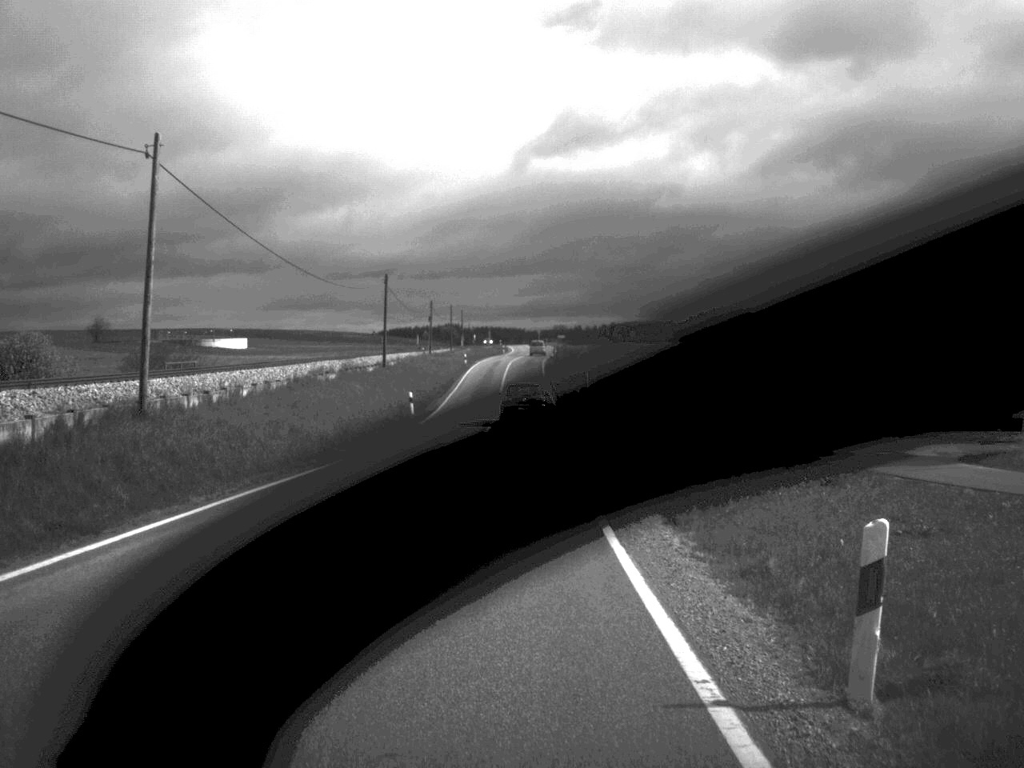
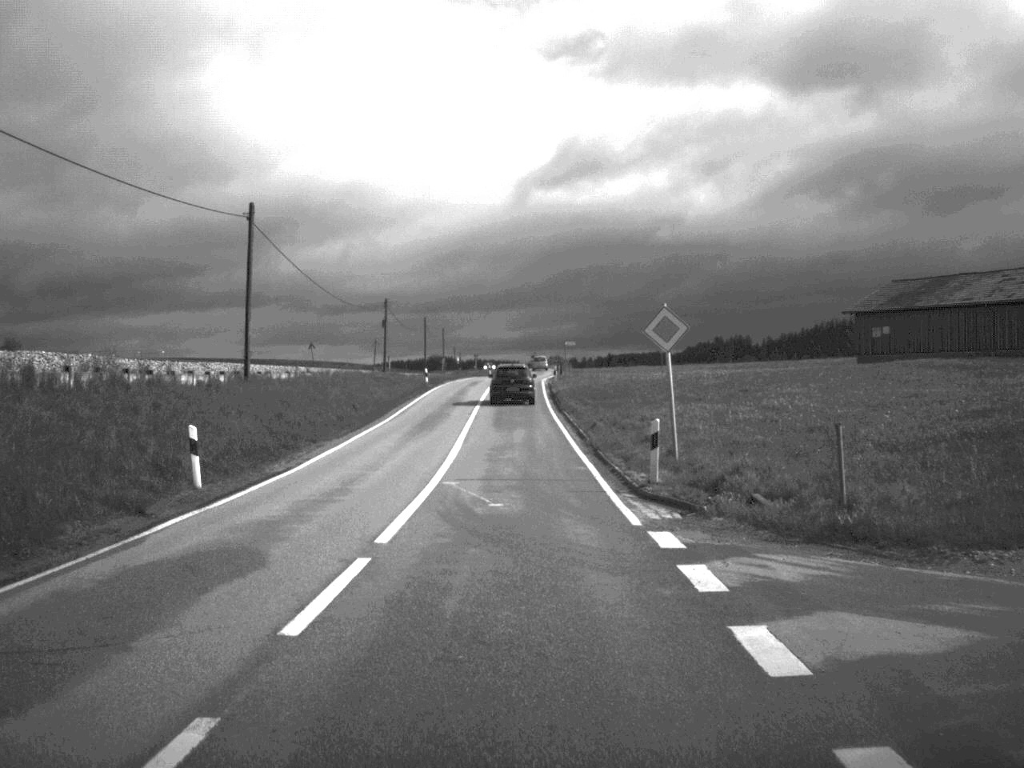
(+0.1, +35.3) m; 0°
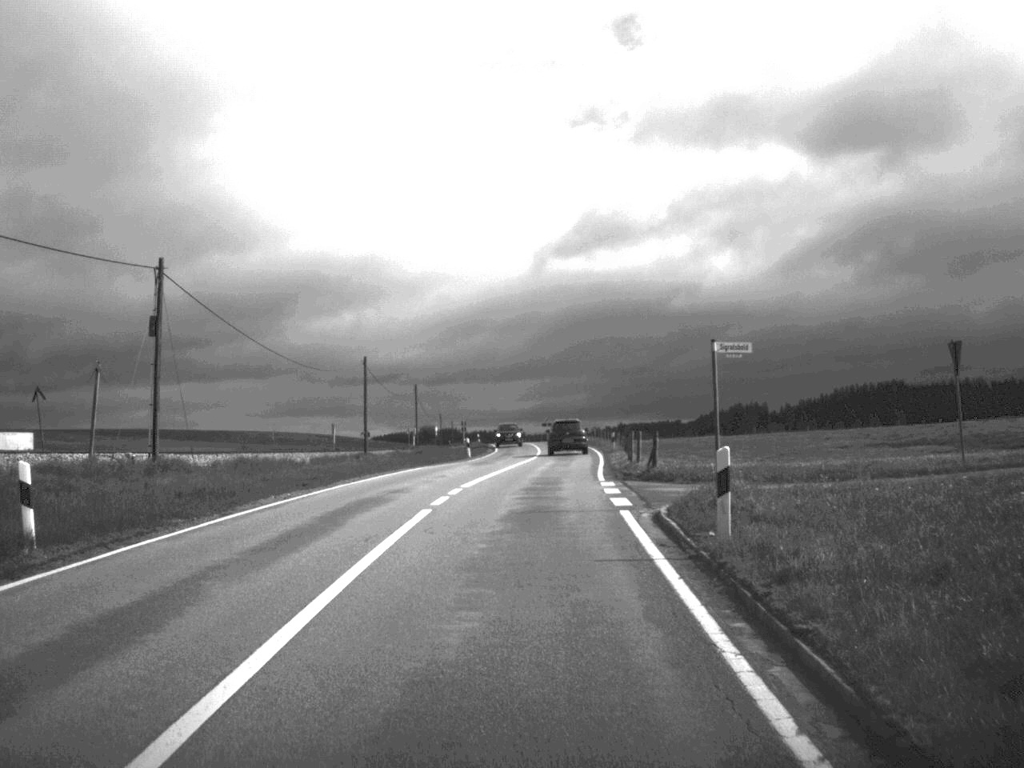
(-0.4, +56.9) m; 0°
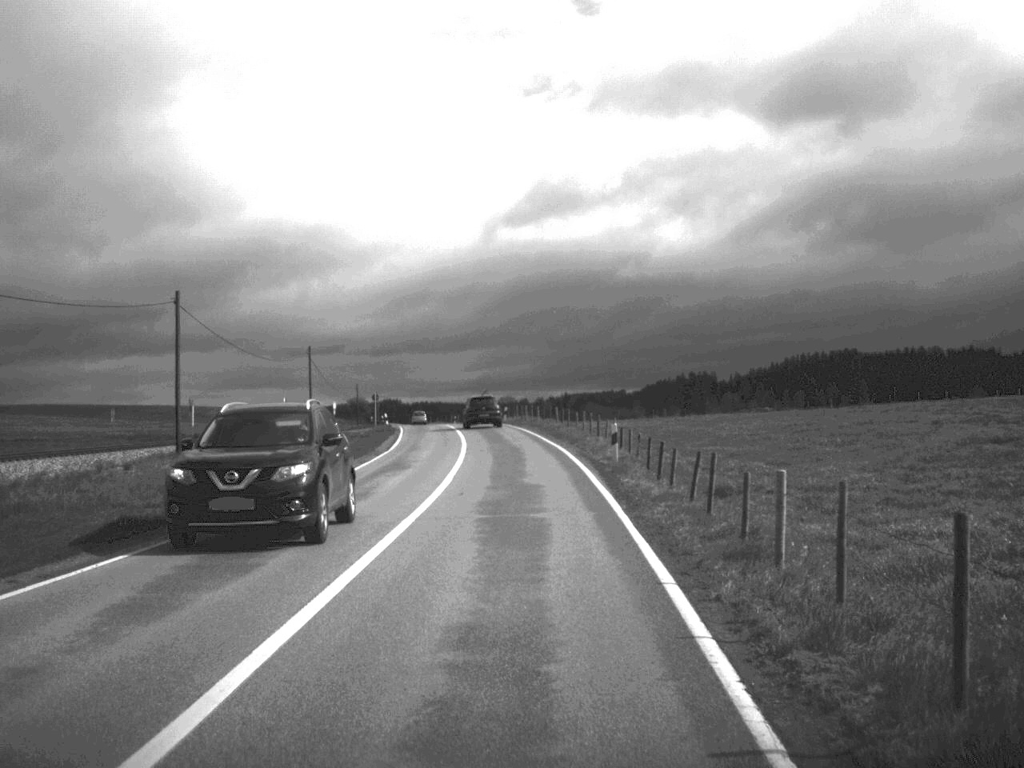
(+0.8, +33.1) m; +2°
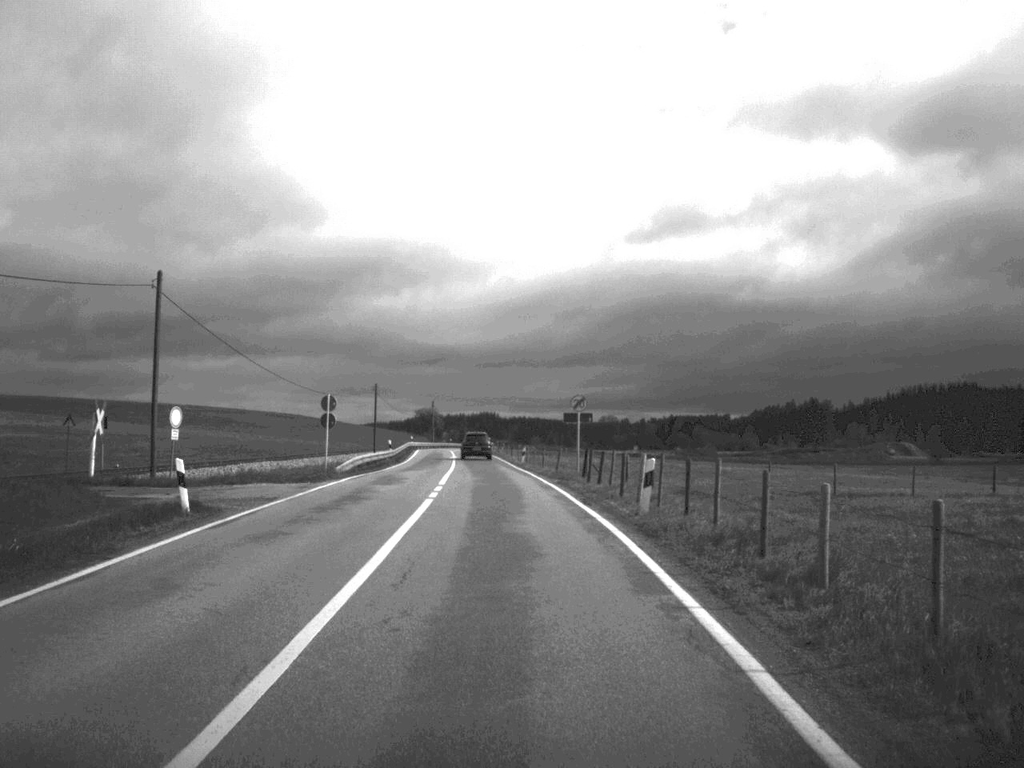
(-1.7, +58.8) m; -5°
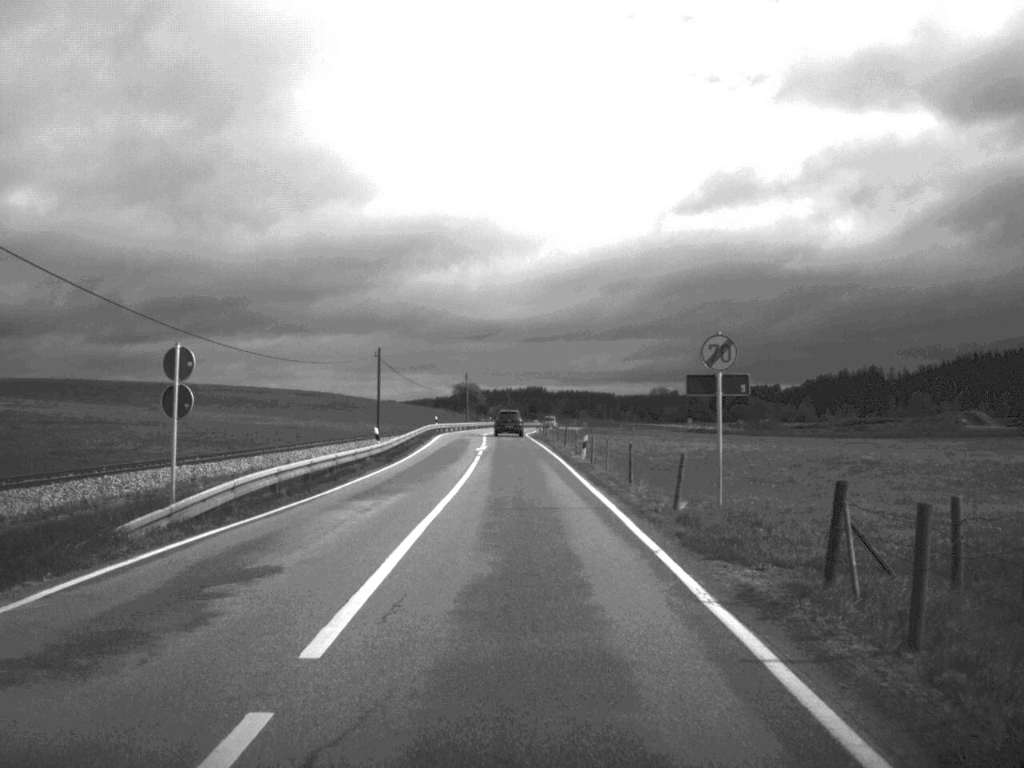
(-0.5, +24.7) m; -2°
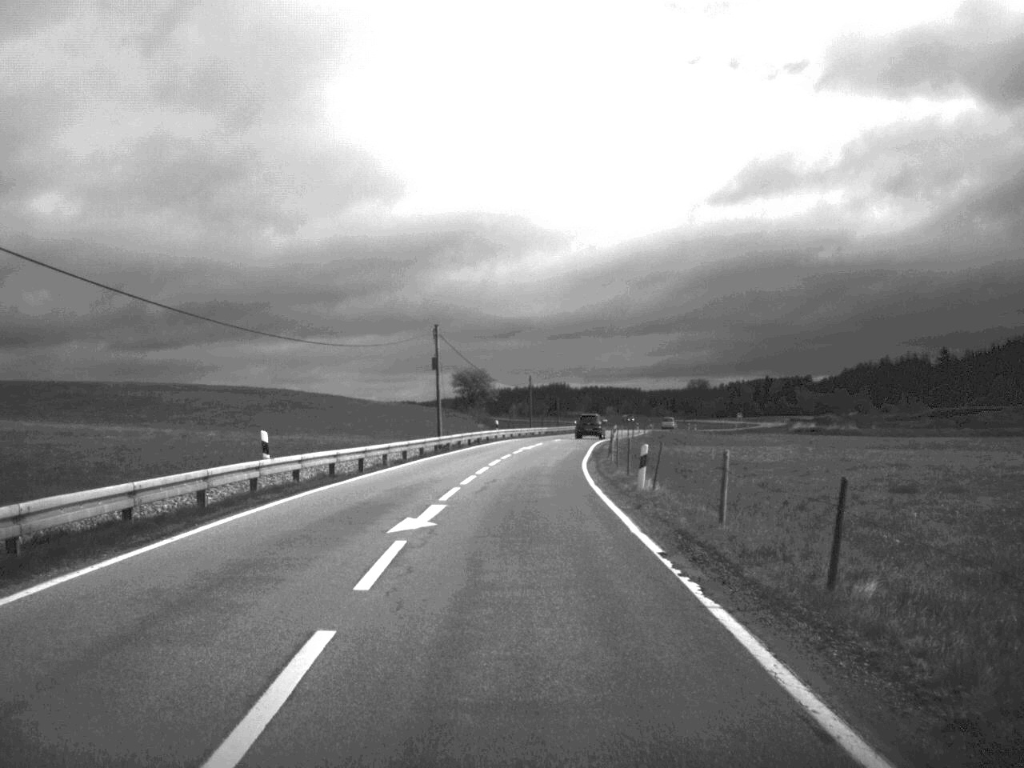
(-1.0, +68.7) m; -1°
